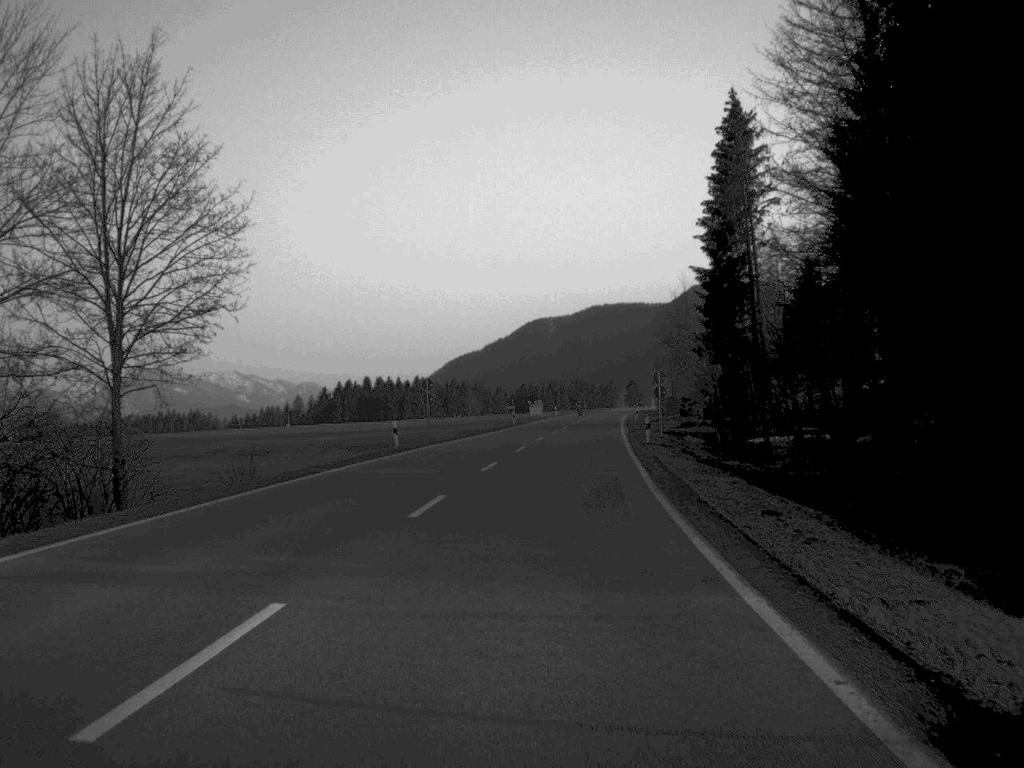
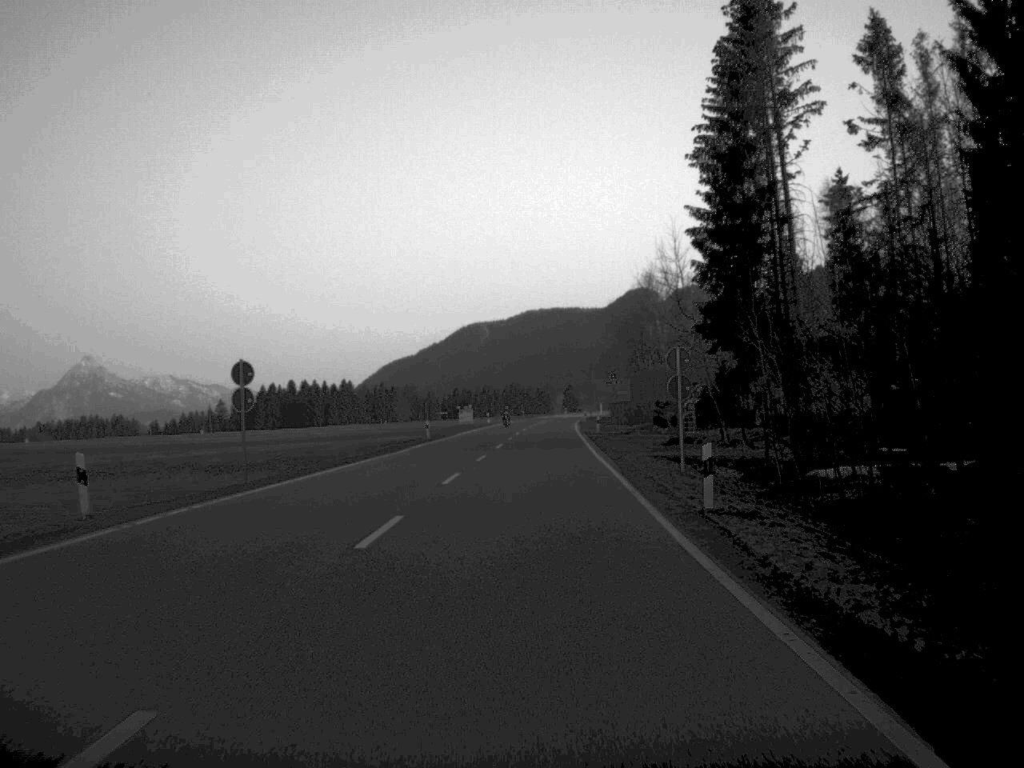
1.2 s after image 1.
(+0.8, +27.2) m; +3°
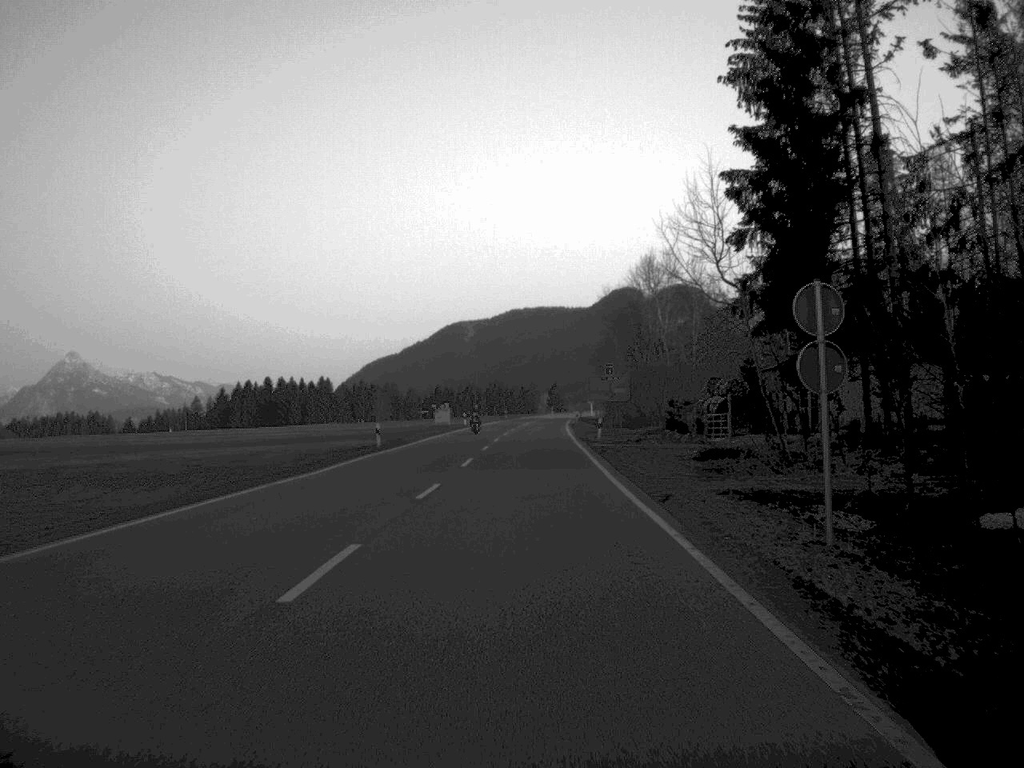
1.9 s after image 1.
(+0.1, +16.0) m; +1°
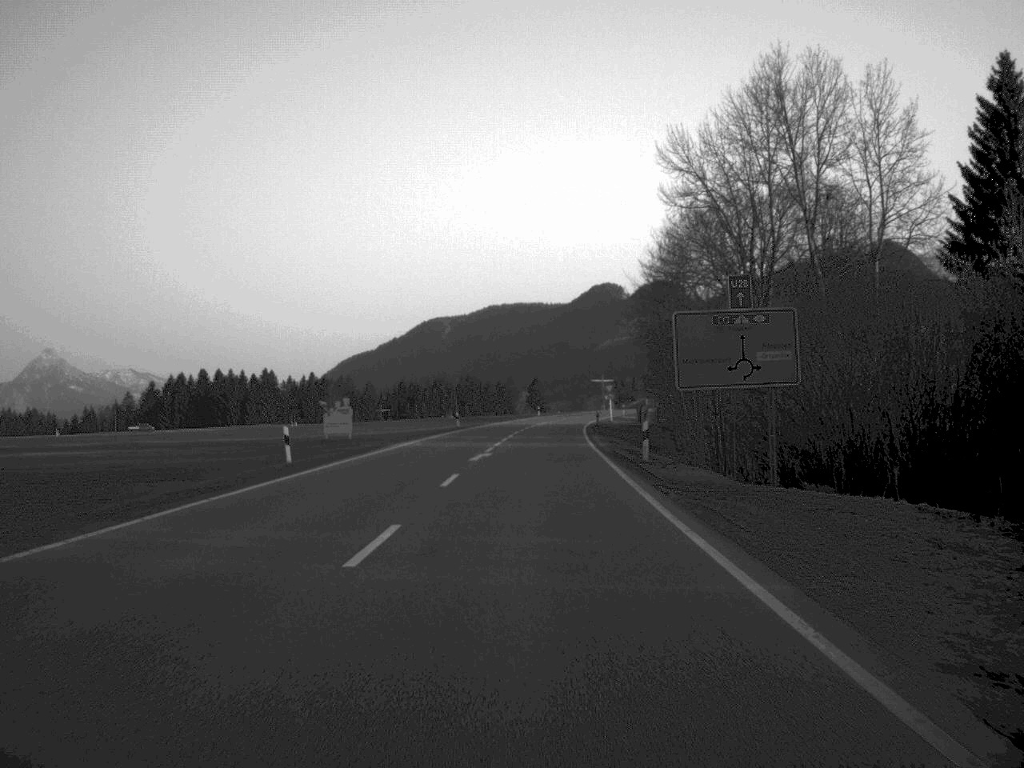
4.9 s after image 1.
(+0.5, +69.6) m; +1°
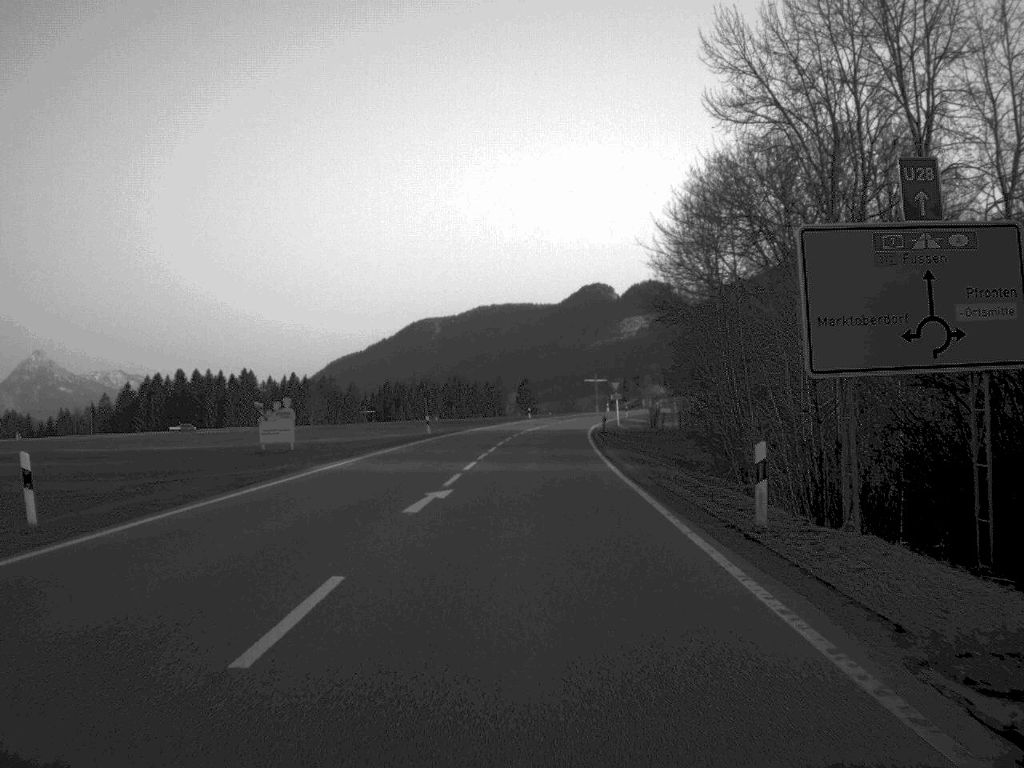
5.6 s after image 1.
(+0.1, +16.5) m; 0°
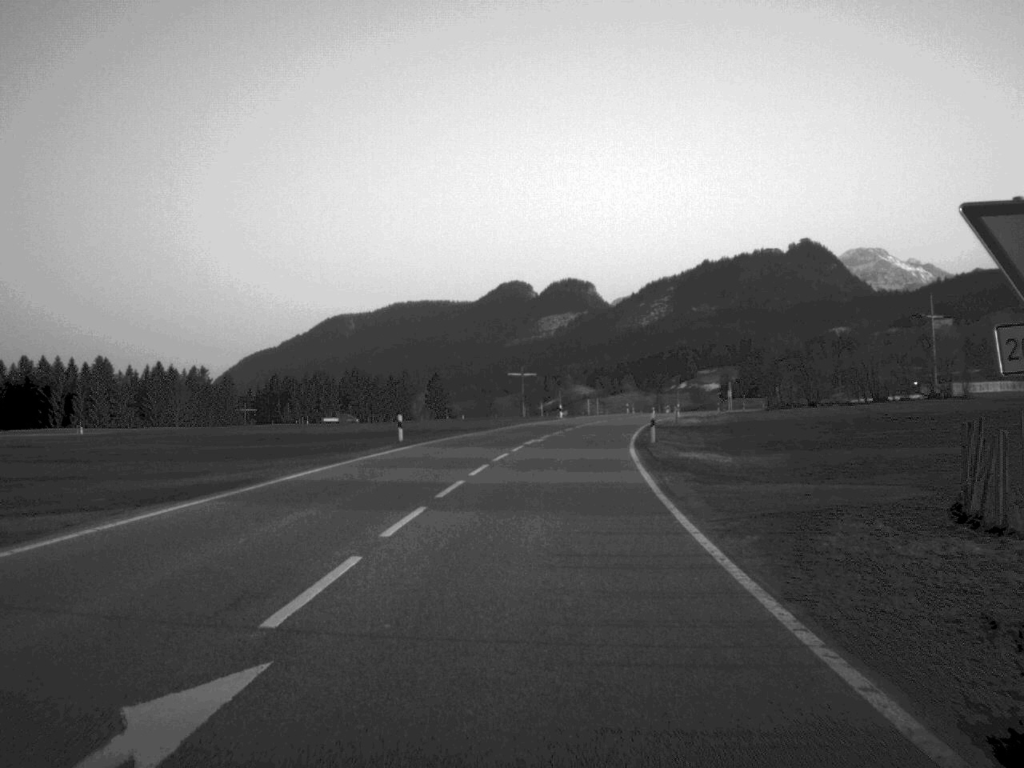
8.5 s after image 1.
(+1.7, +69.3) m; +4°
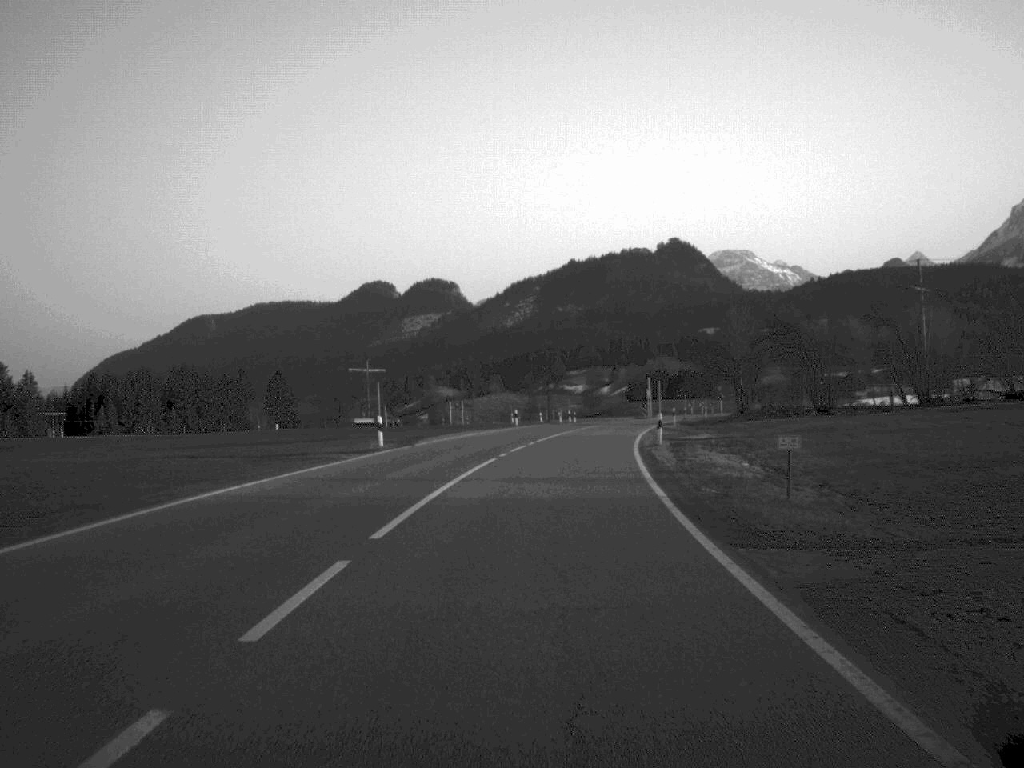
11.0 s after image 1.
(+2.8, +53.4) m; +6°
